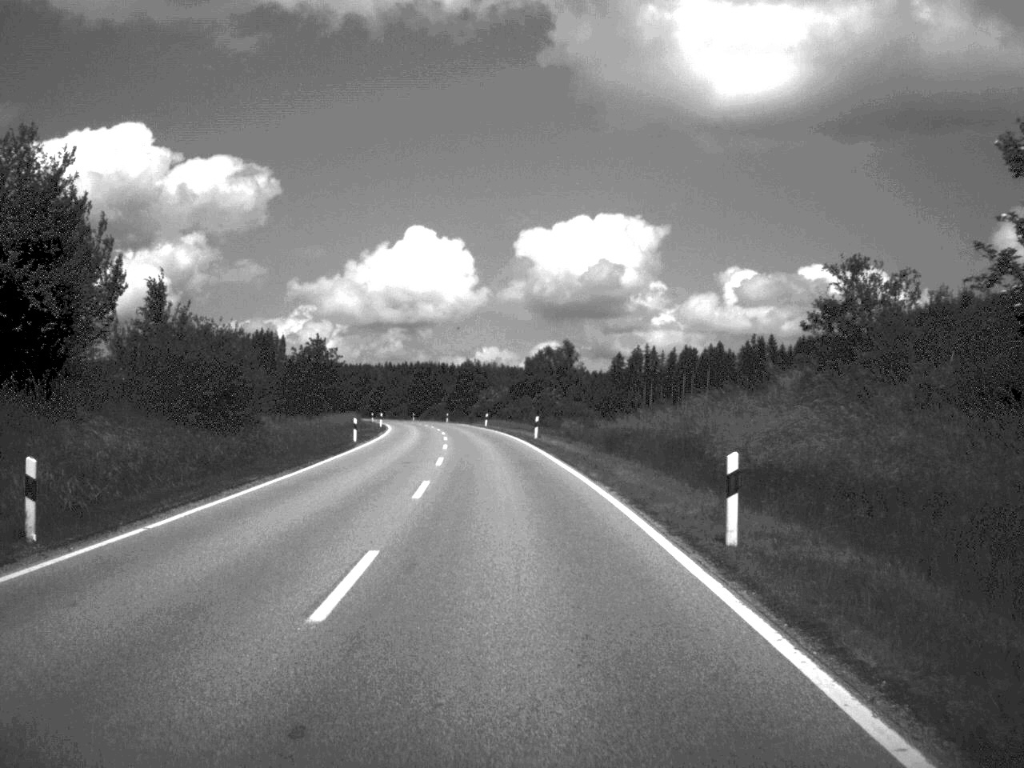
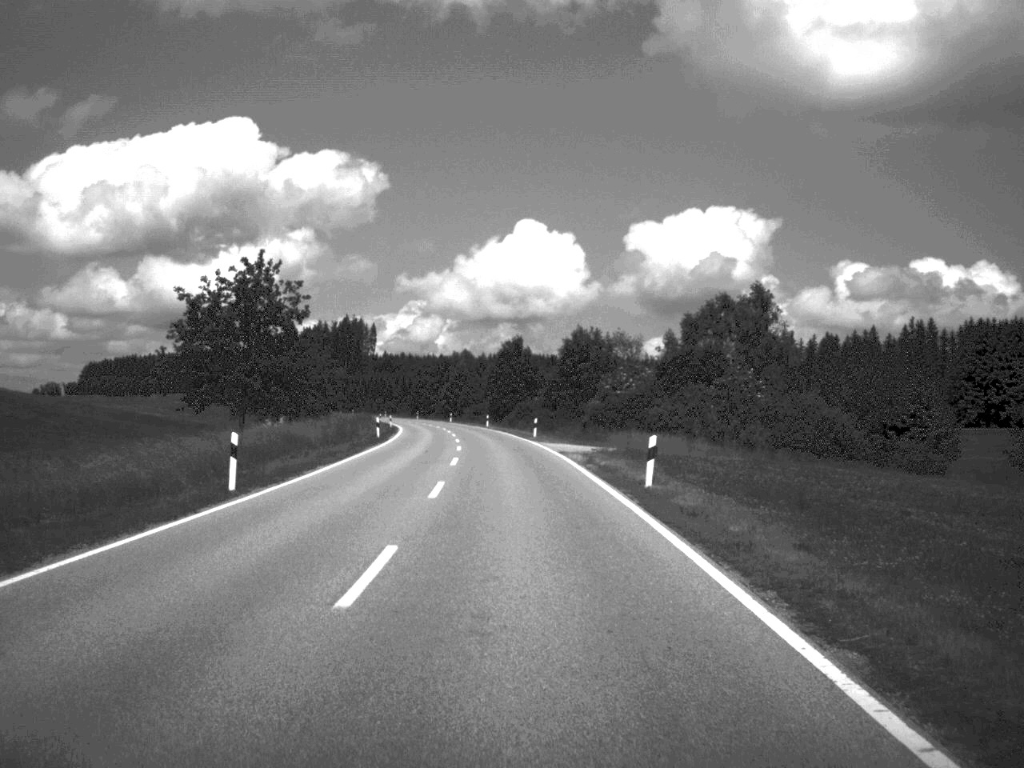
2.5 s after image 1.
(-3.2, +69.6) m; -5°
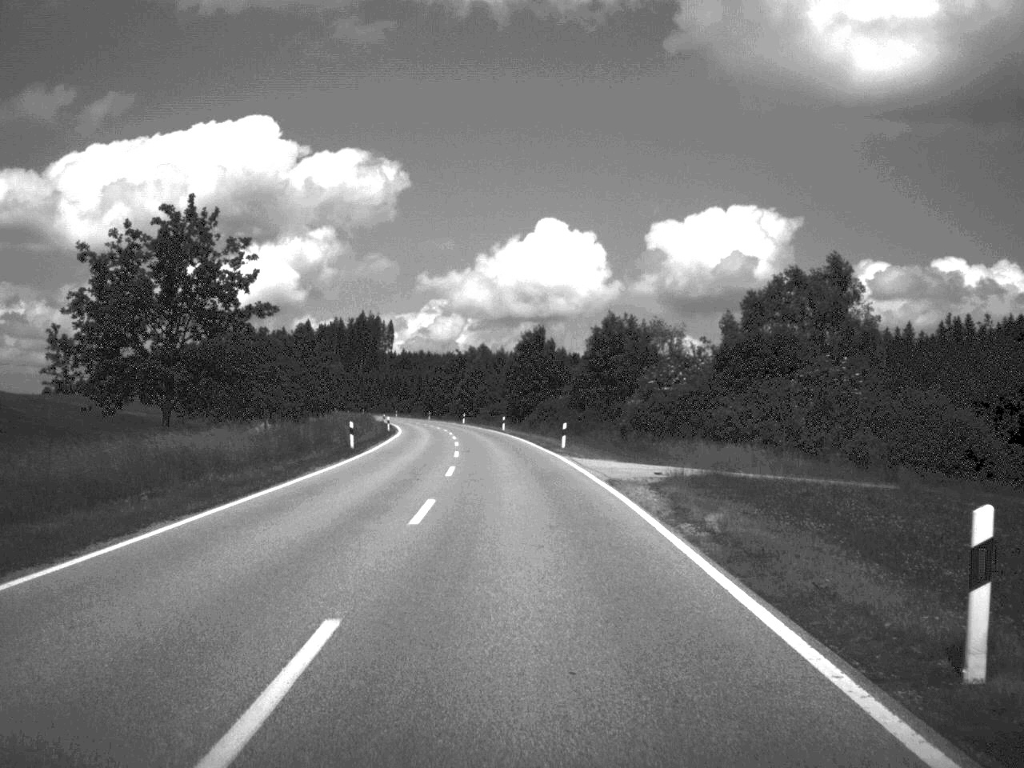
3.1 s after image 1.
(-0.1, +16.4) m; -1°
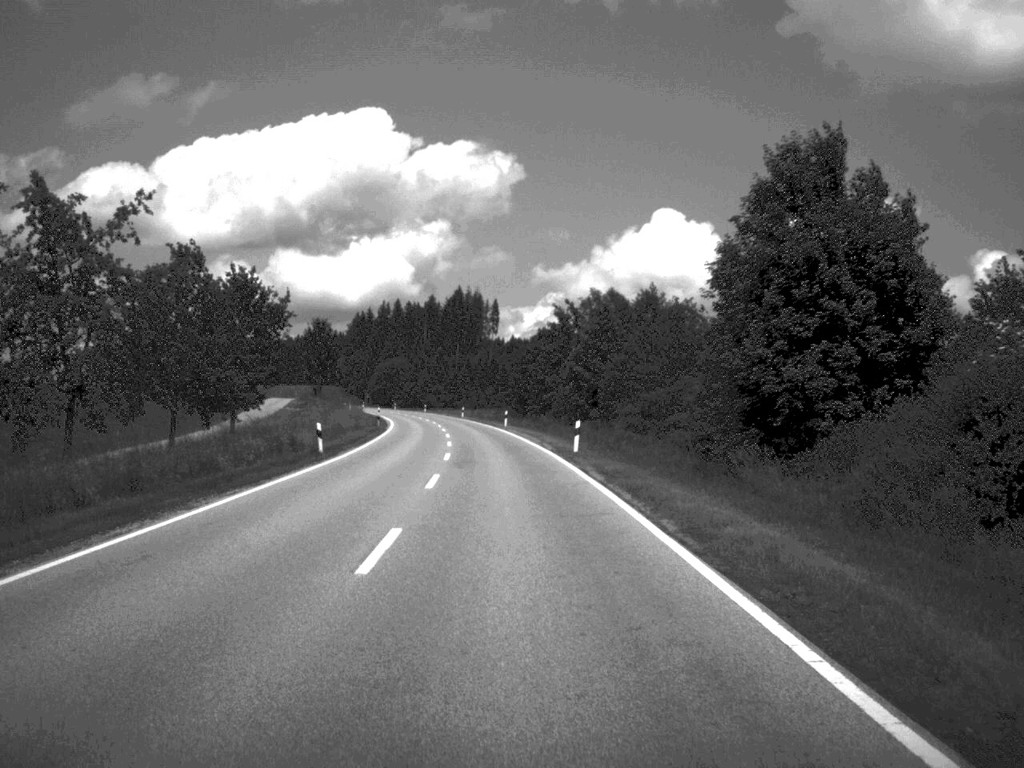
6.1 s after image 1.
(-4.1, +86.8) m; -6°
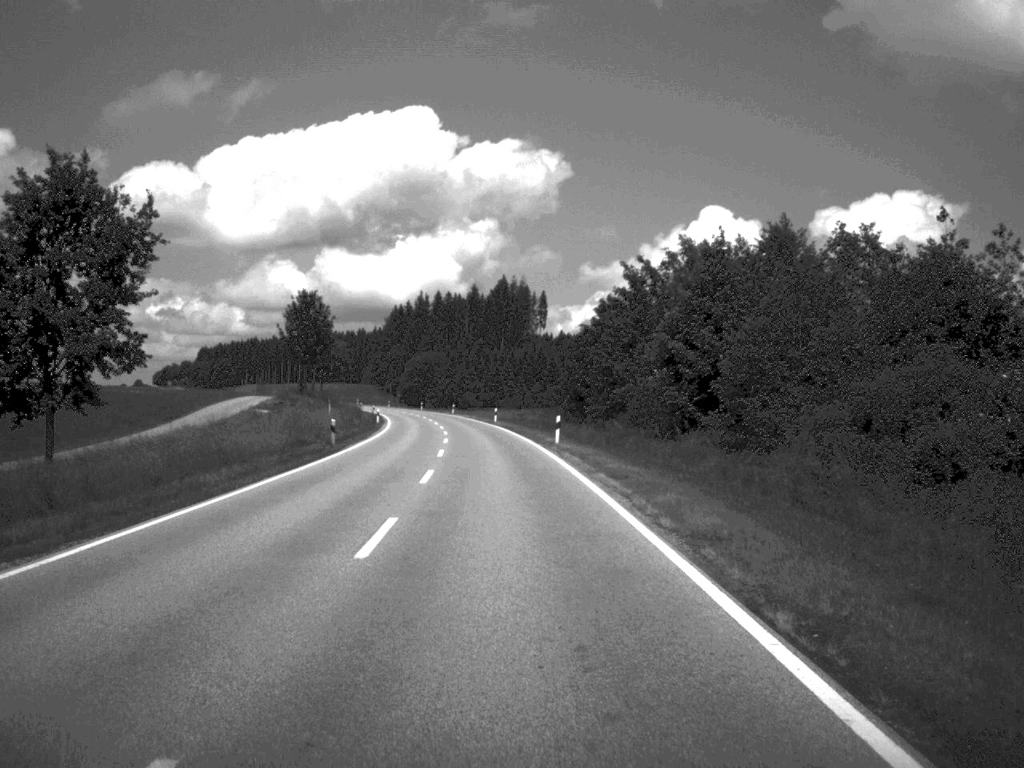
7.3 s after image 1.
(-0.6, +33.8) m; -2°
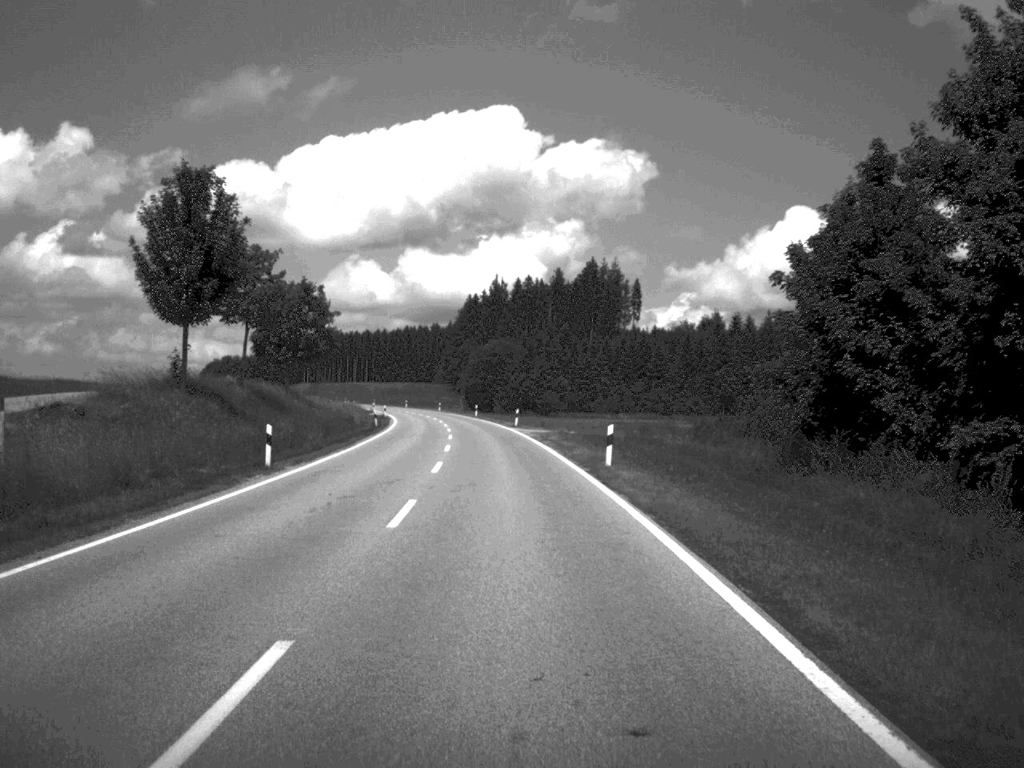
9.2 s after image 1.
(-2.0, +55.2) m; -4°
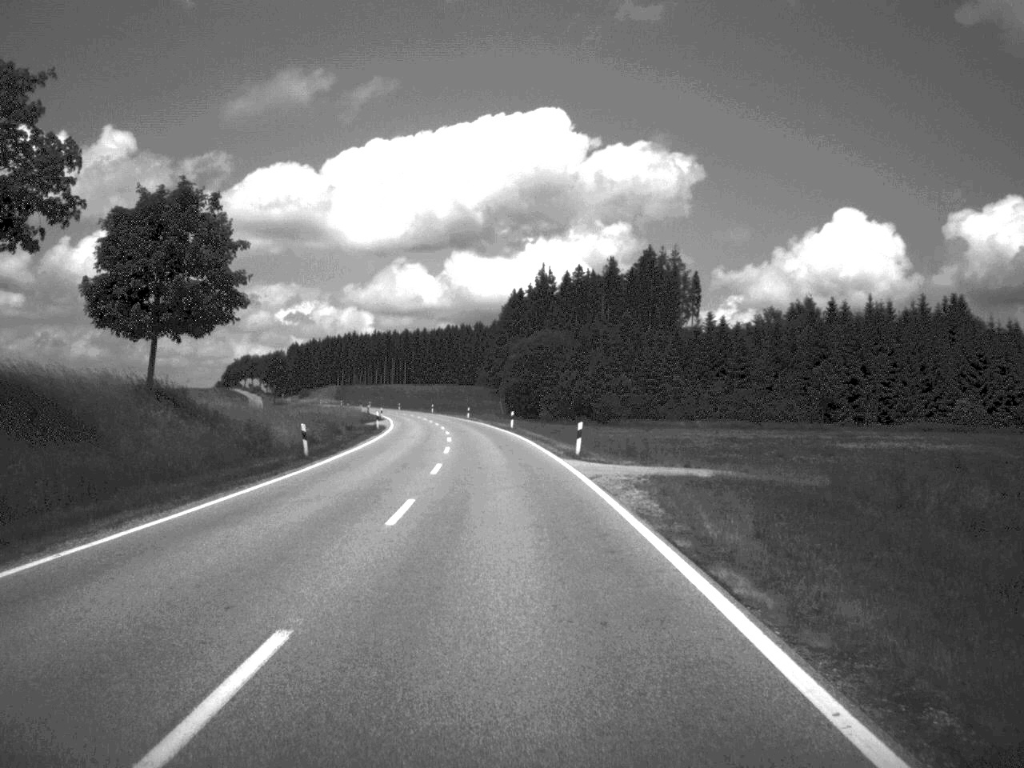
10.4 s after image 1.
(-0.7, +34.5) m; -2°
